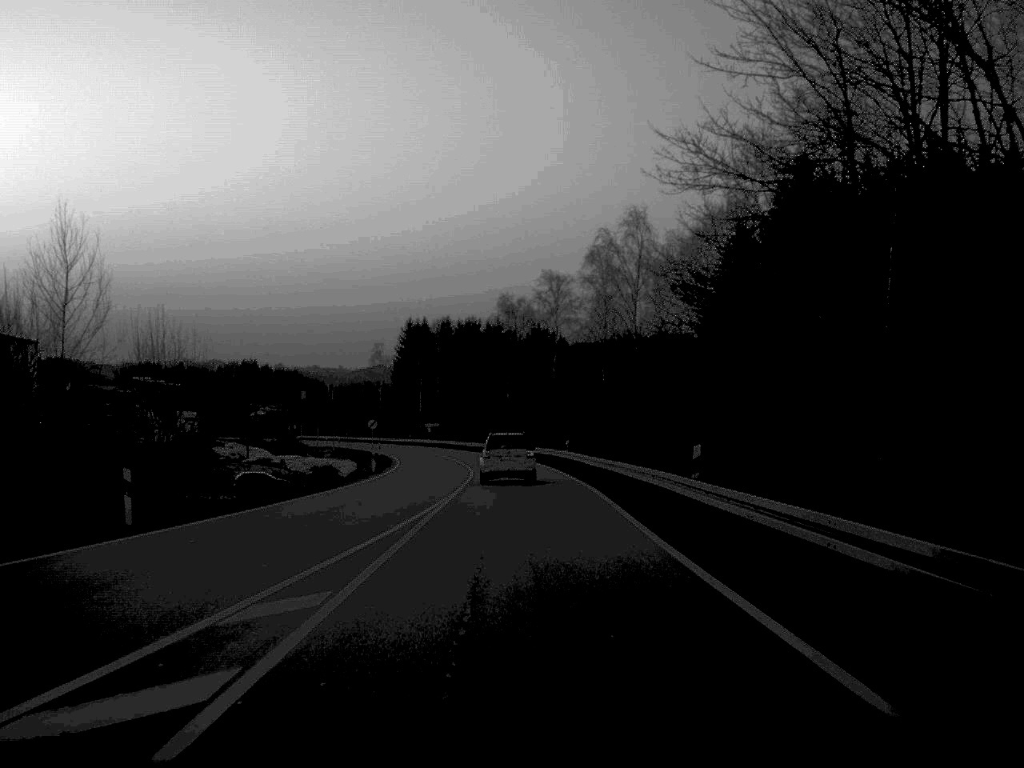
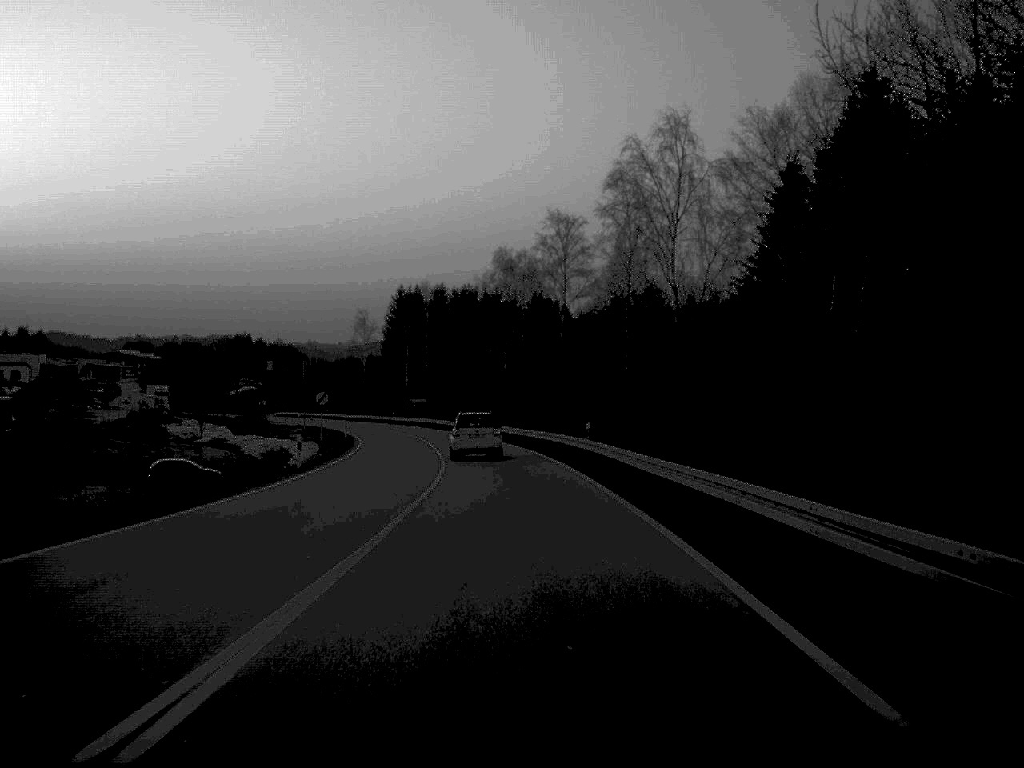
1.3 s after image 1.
(0.0, +19.7) m; 0°
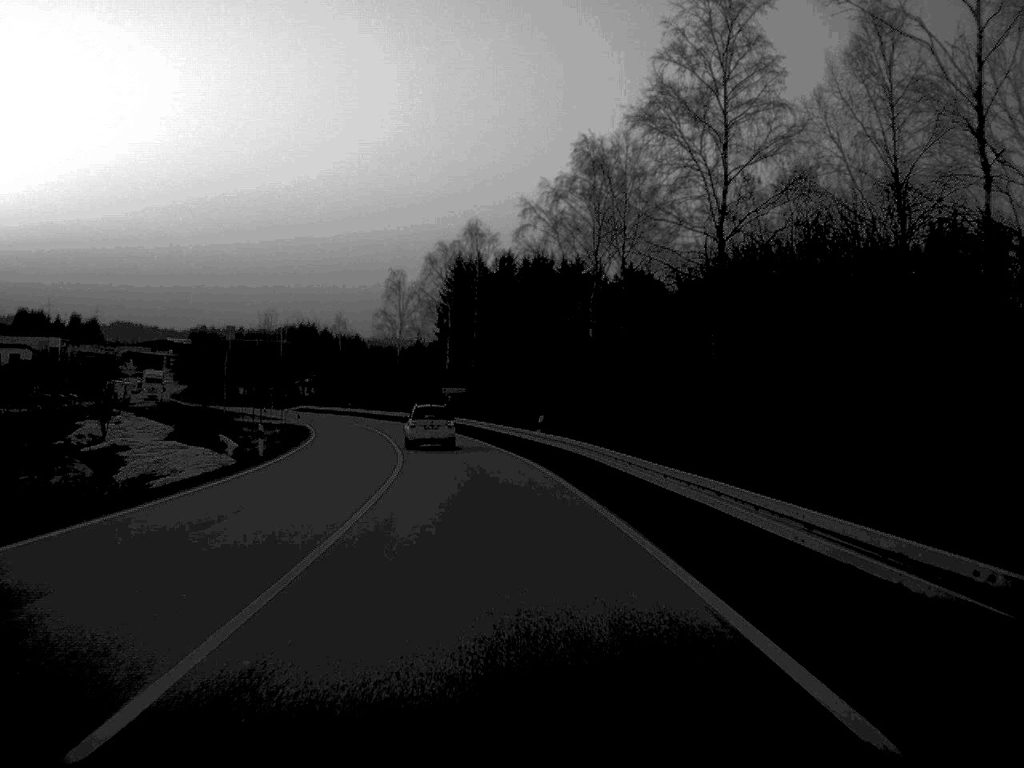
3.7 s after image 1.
(-0.9, +45.0) m; -4°
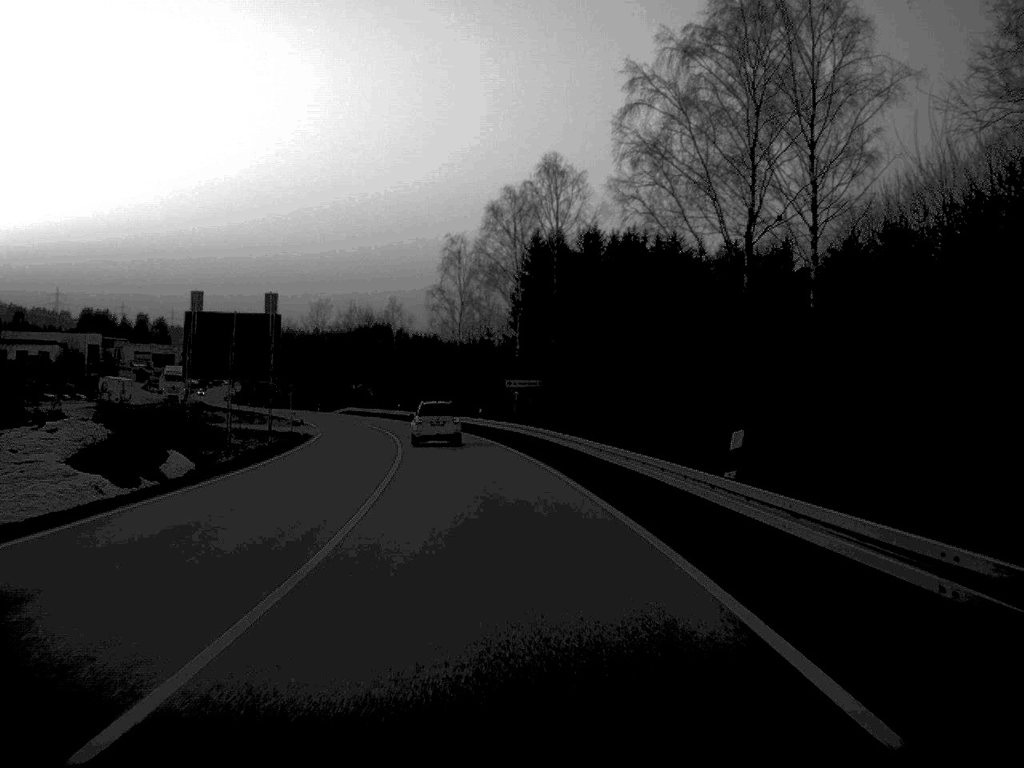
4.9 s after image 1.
(-0.8, +27.1) m; -4°
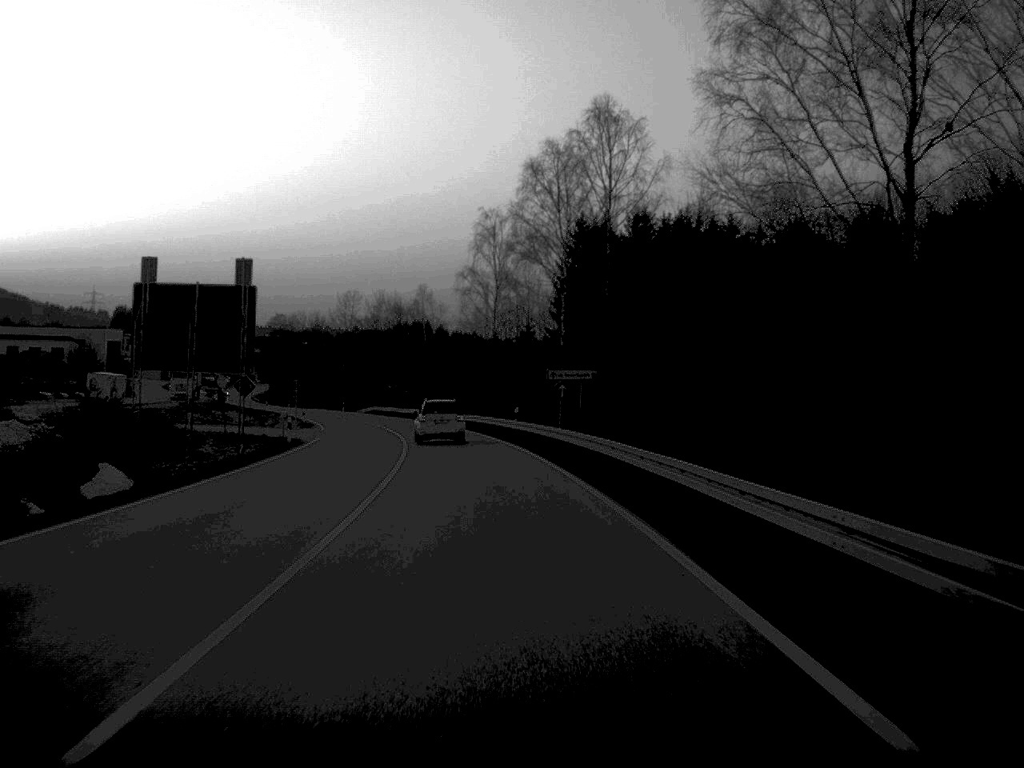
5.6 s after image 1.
(-0.2, +13.5) m; -2°
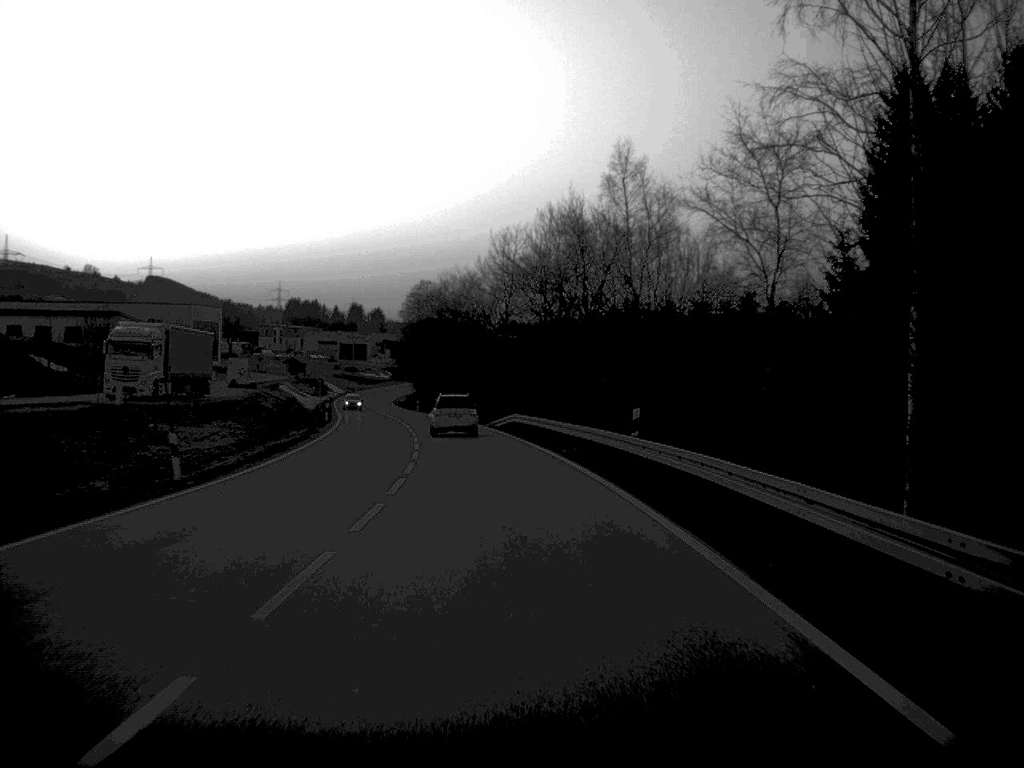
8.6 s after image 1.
(-5.3, +69.1) m; -9°
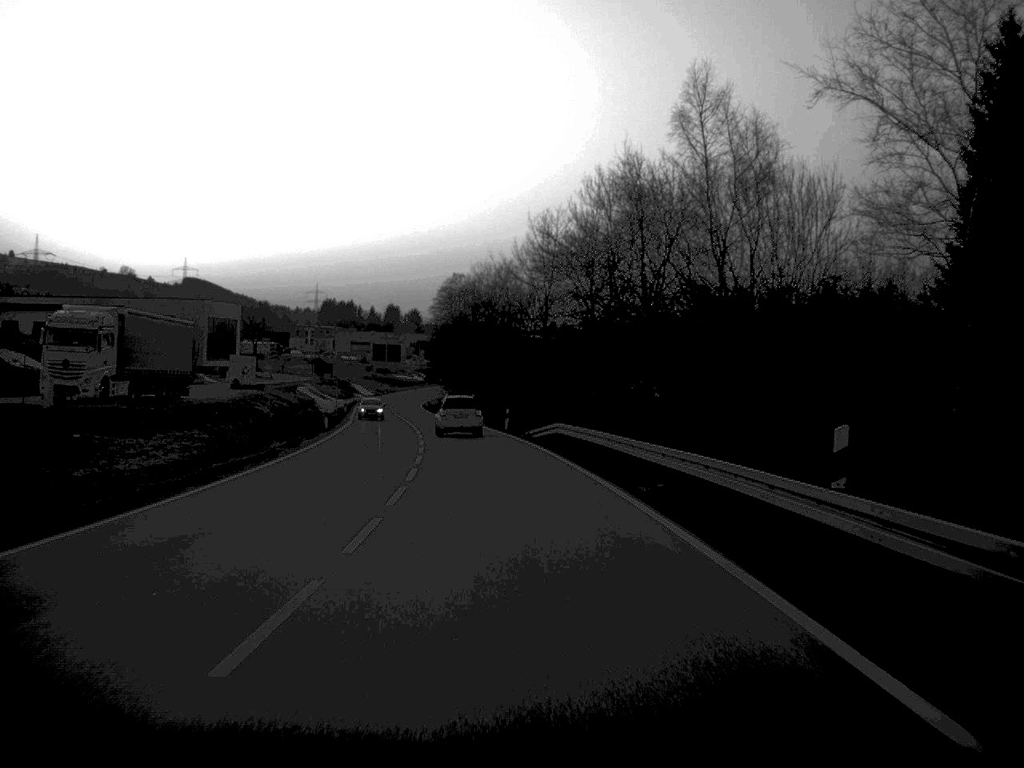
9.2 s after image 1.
(-0.2, +13.8) m; -2°
